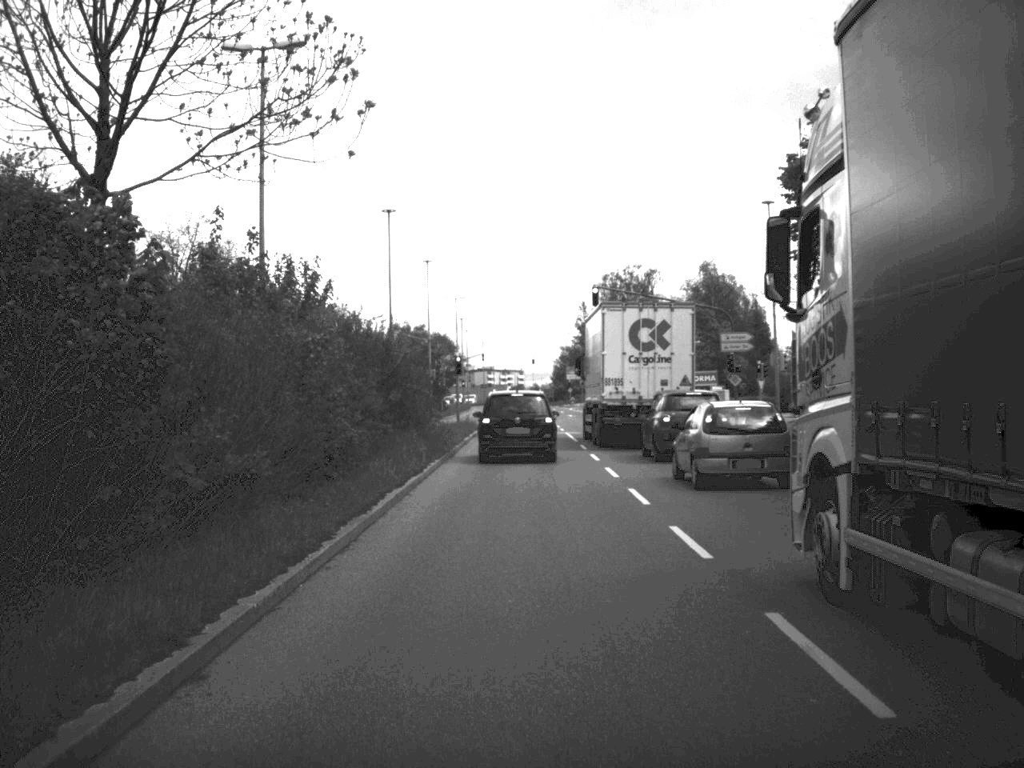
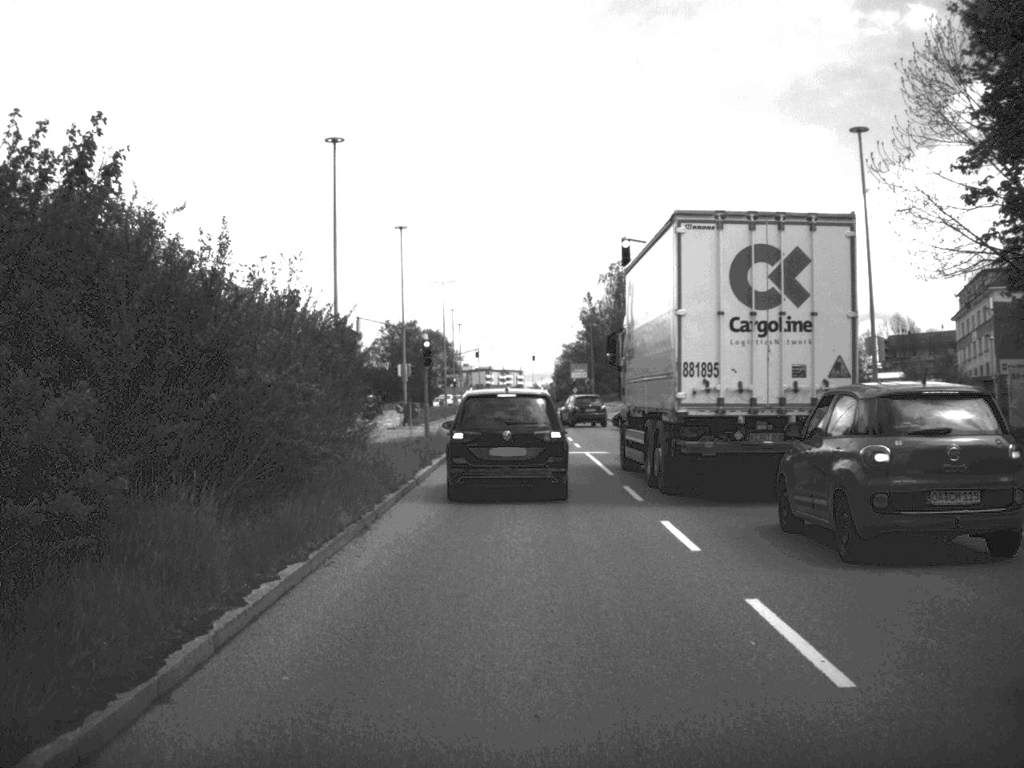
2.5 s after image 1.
(0.0, +17.1) m; 0°
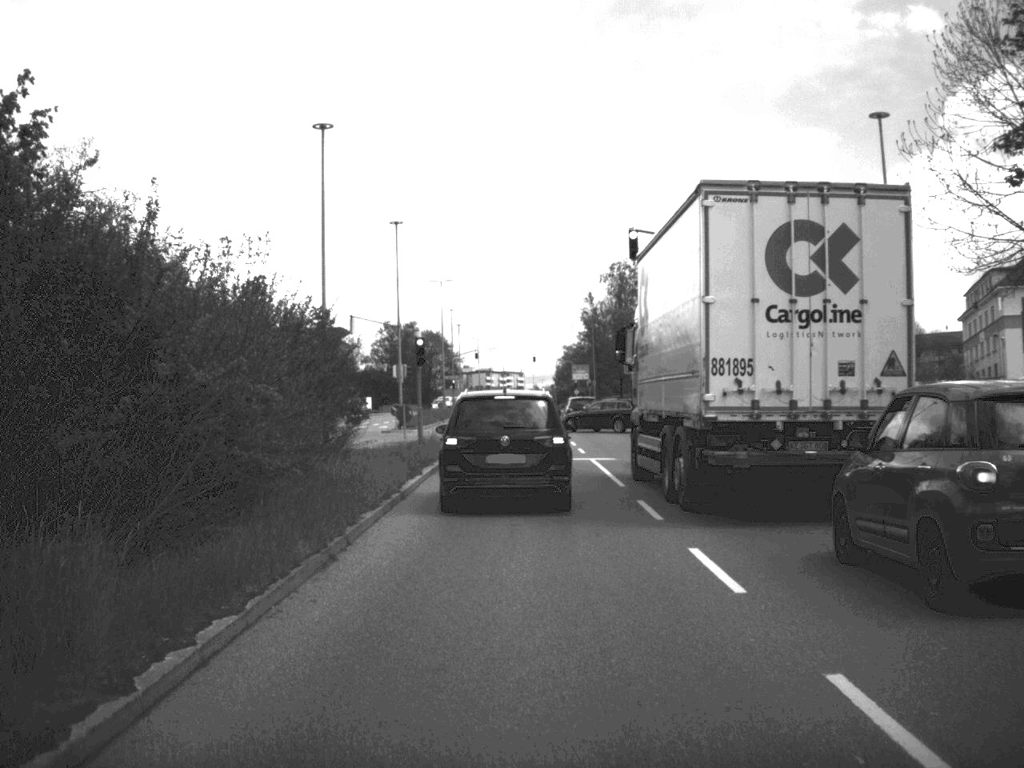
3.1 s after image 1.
(0.0, +2.6) m; 0°
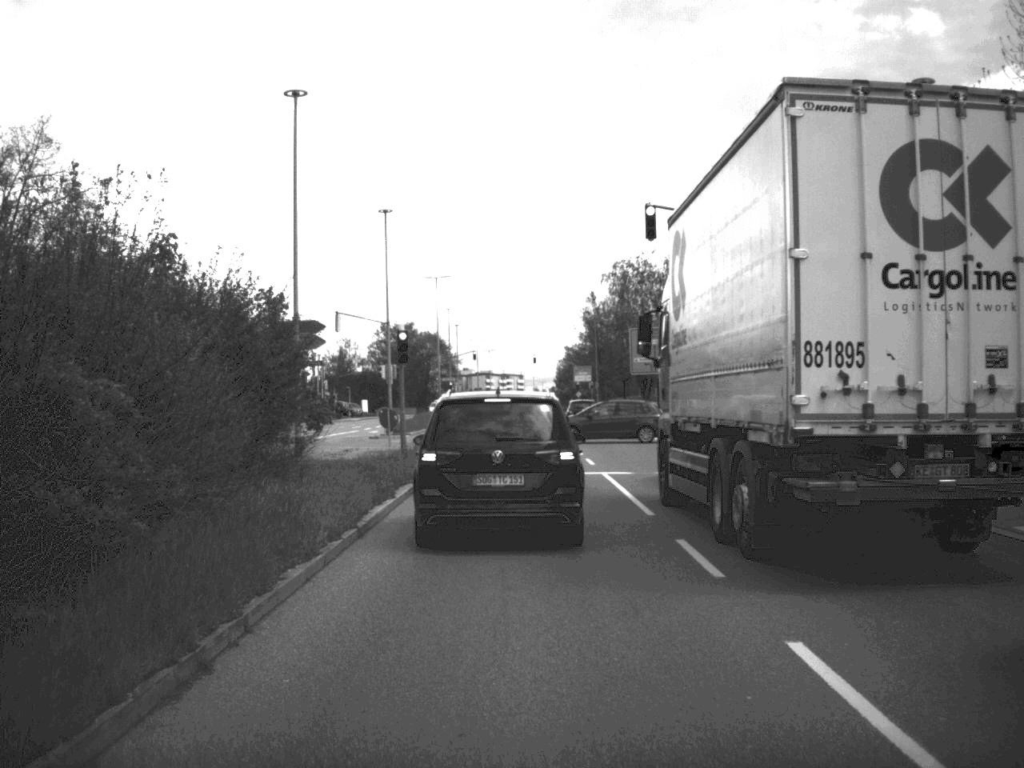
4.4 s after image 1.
(0.0, +4.9) m; 0°
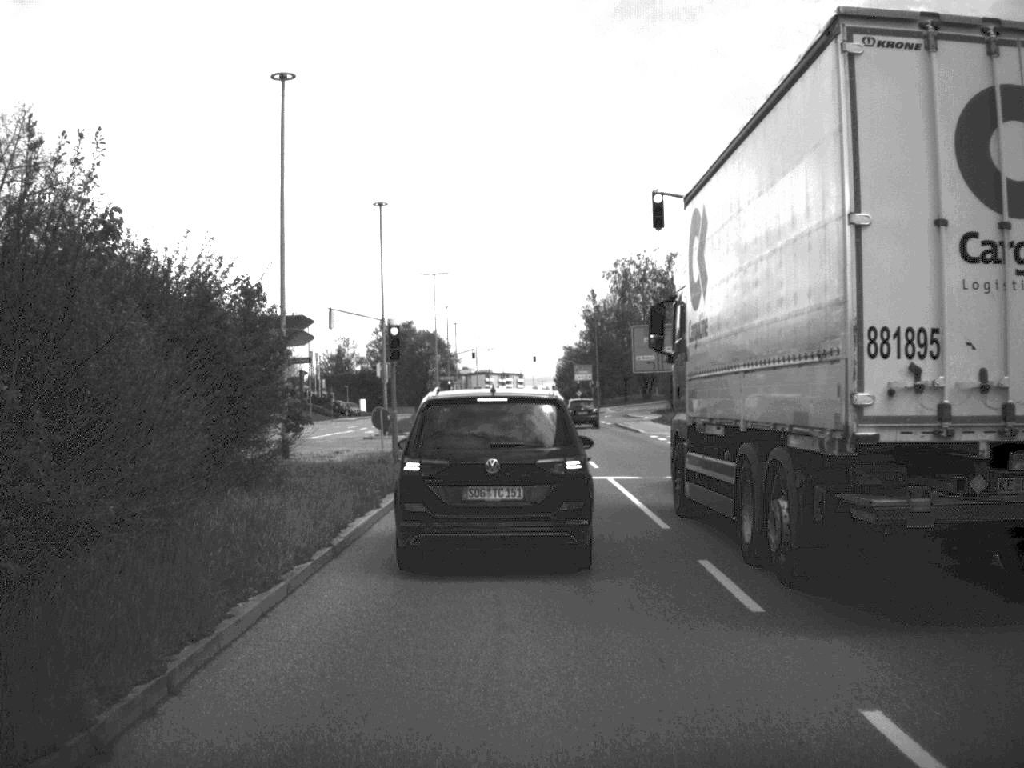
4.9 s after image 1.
(0.0, +1.8) m; 0°
